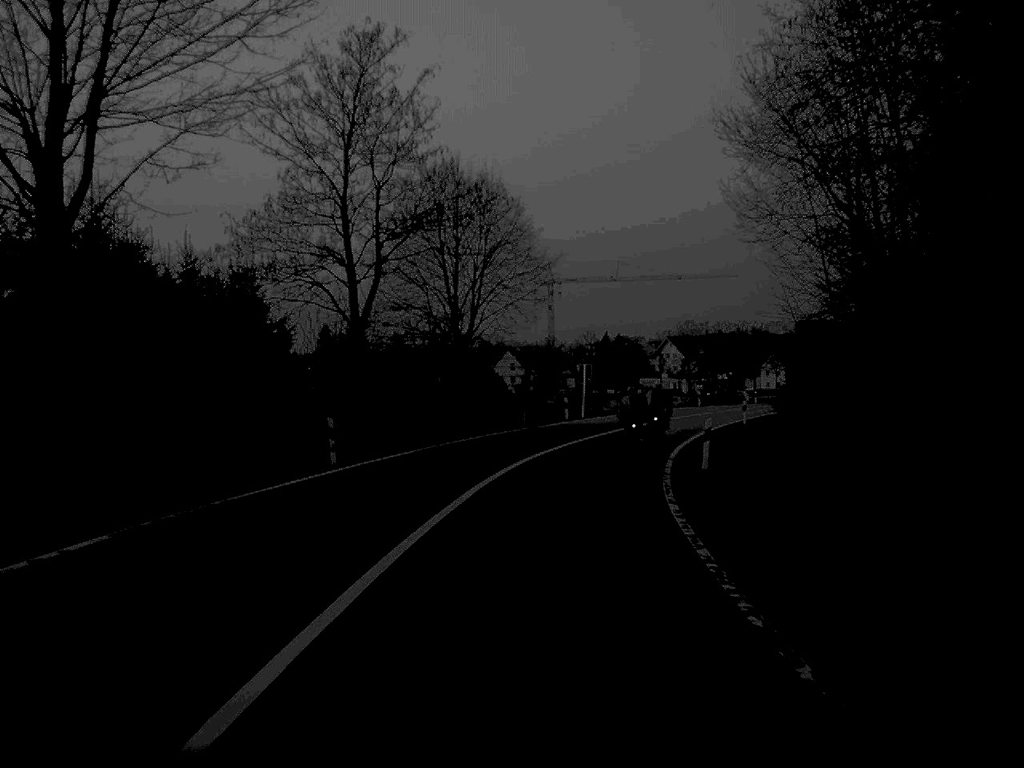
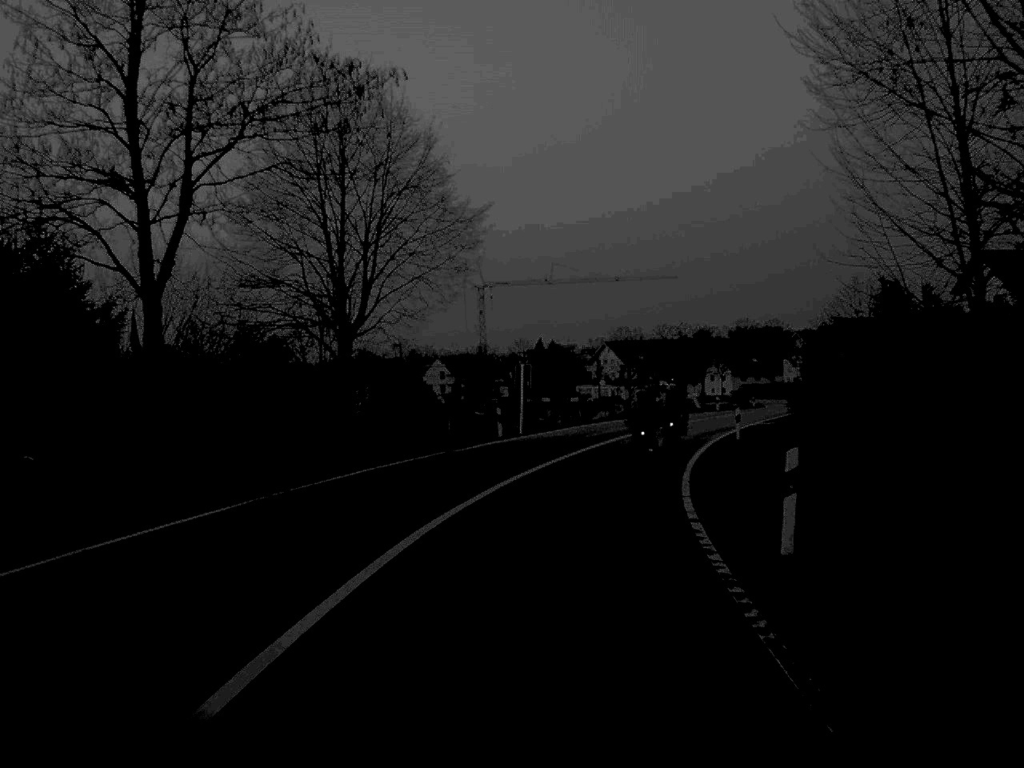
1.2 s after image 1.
(+0.3, +13.5) m; +3°
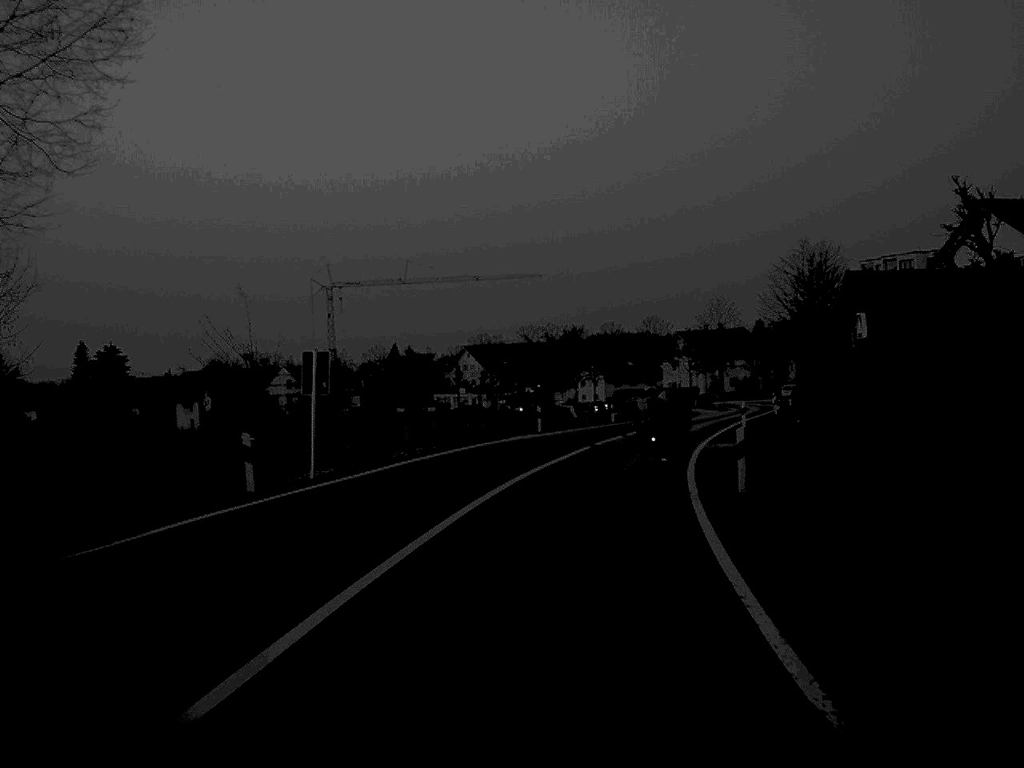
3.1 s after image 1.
(+1.1, +20.9) m; +6°
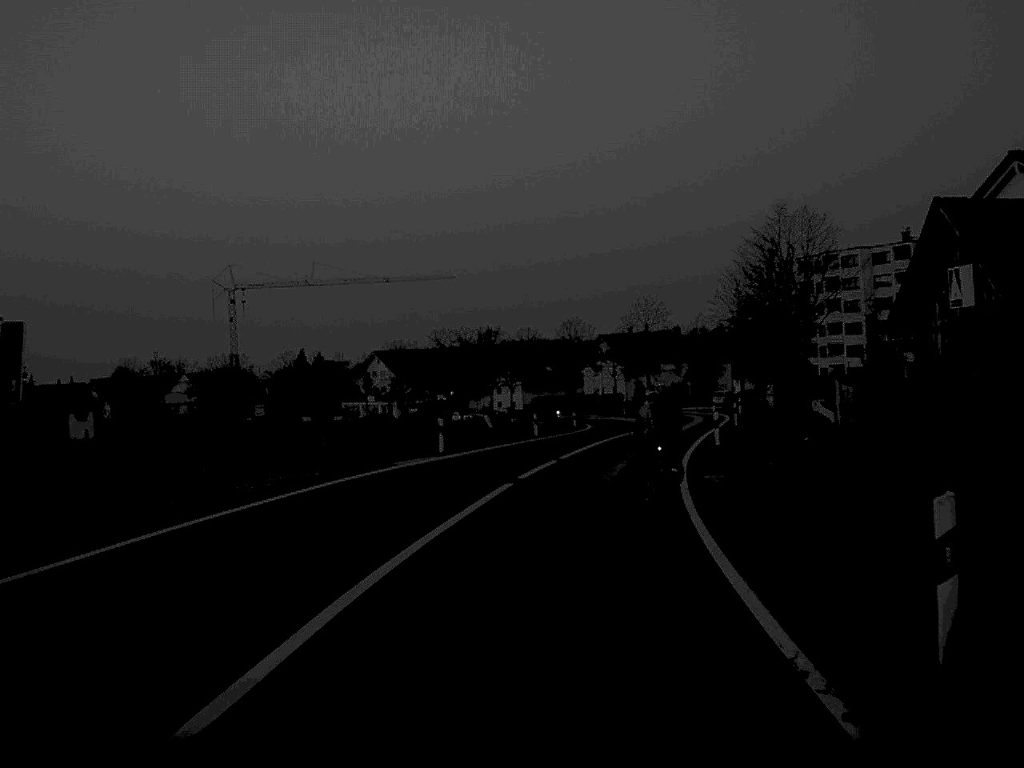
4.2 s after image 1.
(+0.4, +12.6) m; +4°
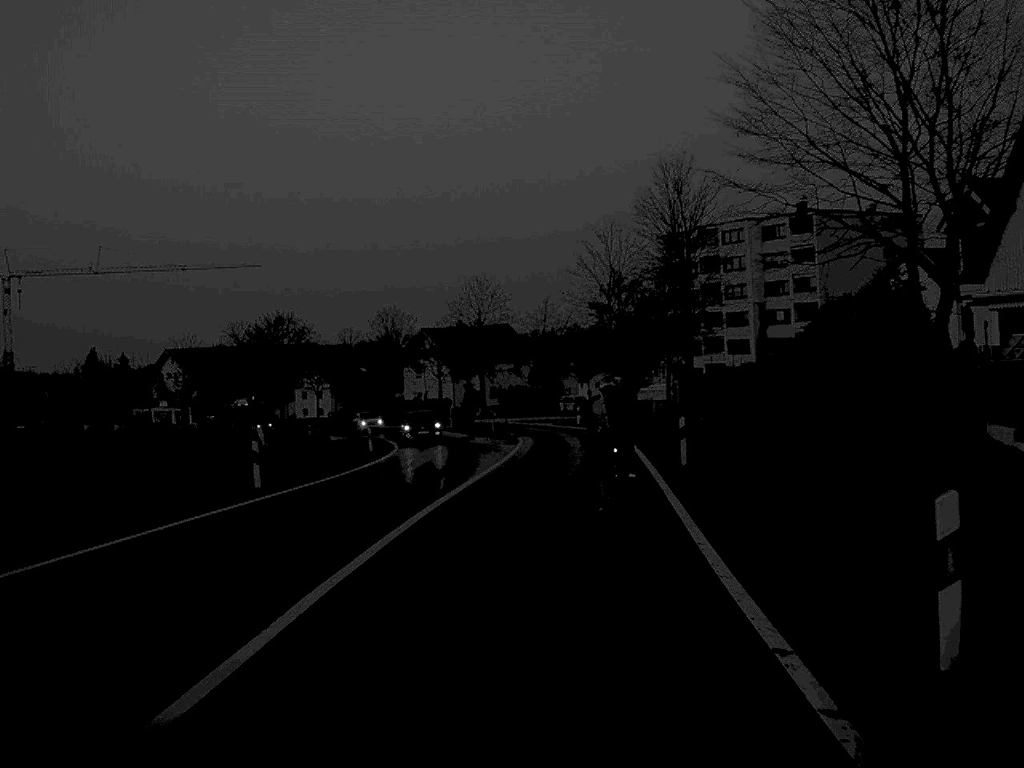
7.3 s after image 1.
(+2.1, +29.5) m; +8°
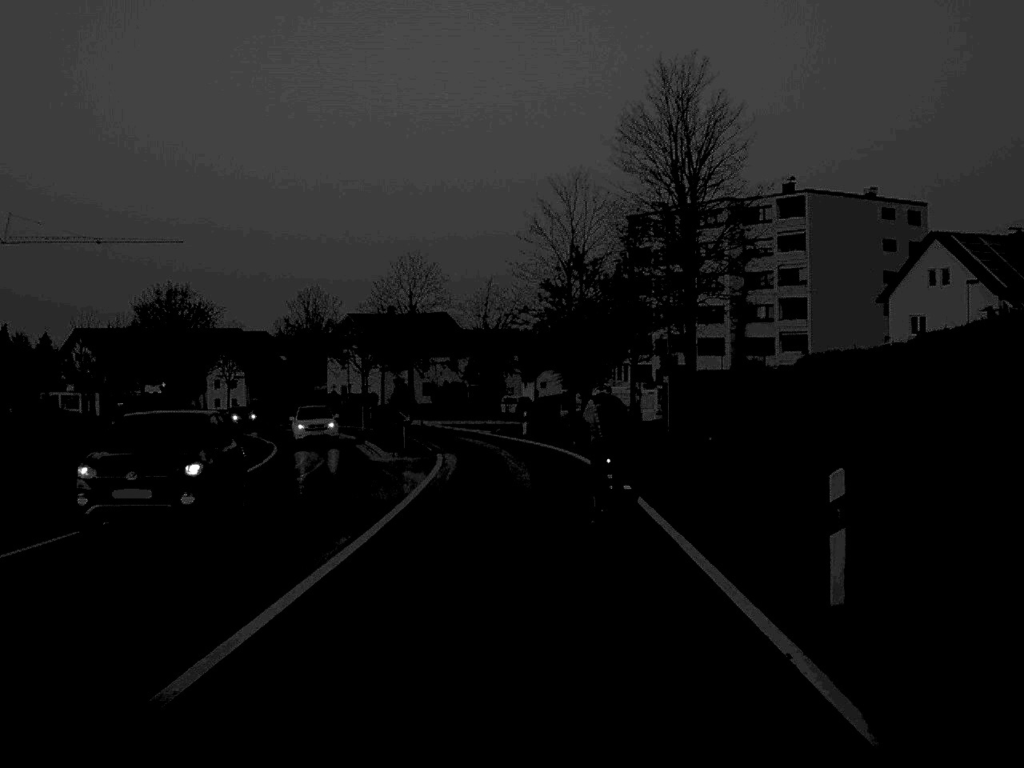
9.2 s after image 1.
(+0.4, +17.1) m; +3°
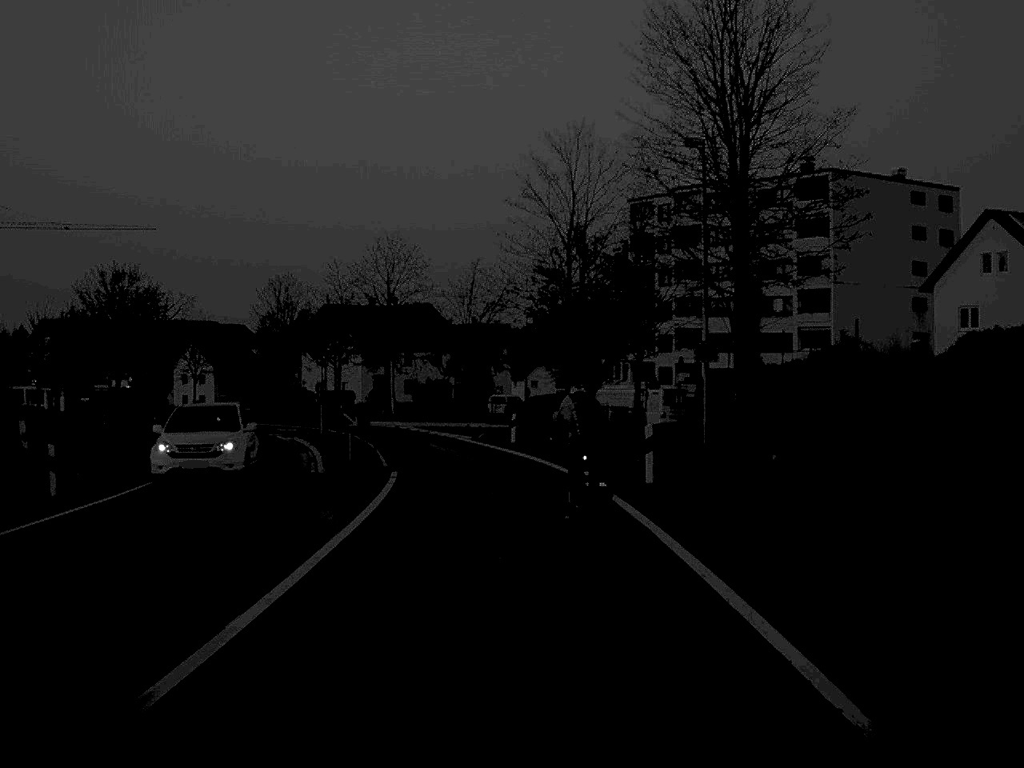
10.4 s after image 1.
(0.0, +10.3) m; 0°
